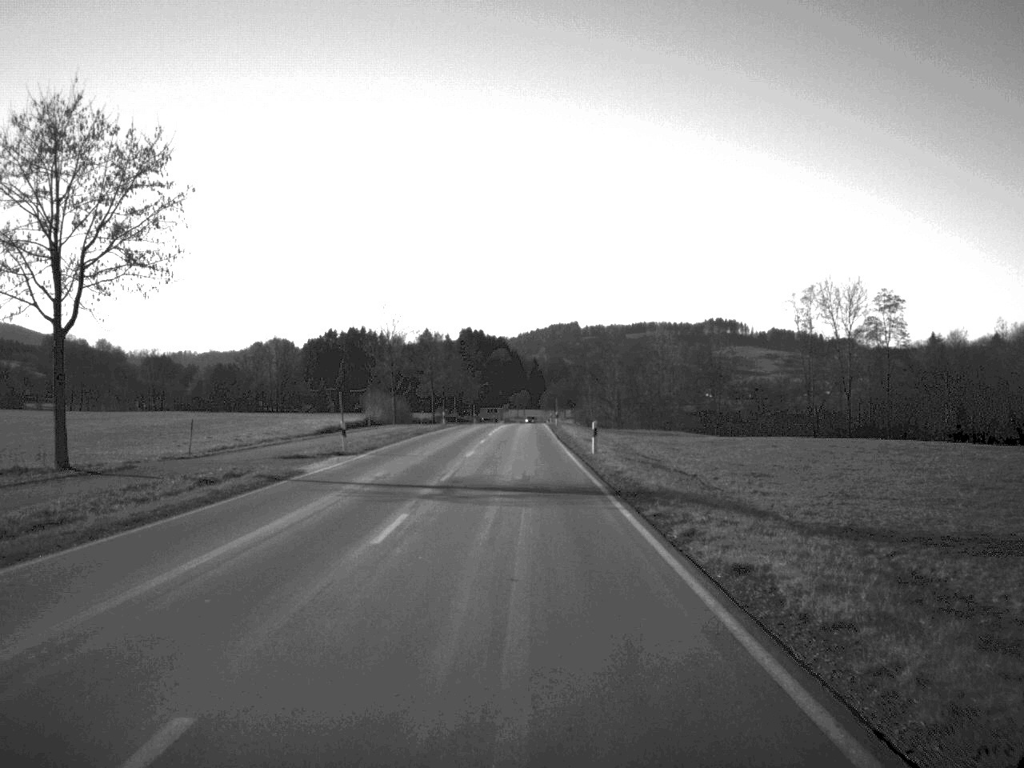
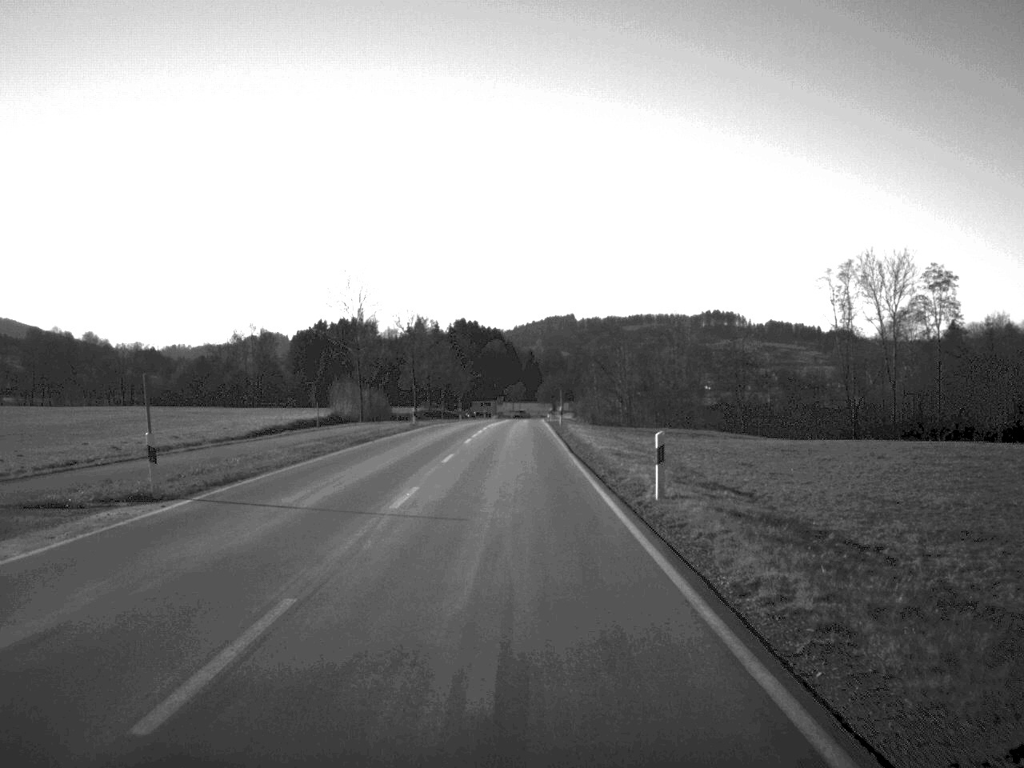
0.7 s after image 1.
(0.0, +20.3) m; 0°
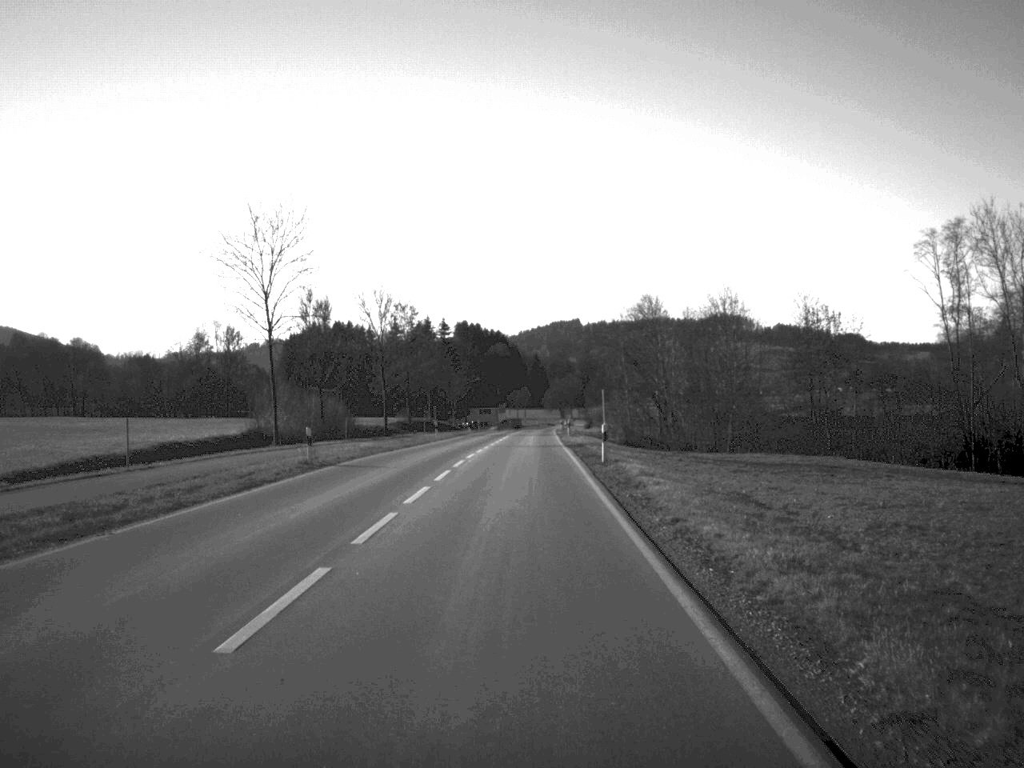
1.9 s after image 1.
(-0.1, +33.7) m; 0°
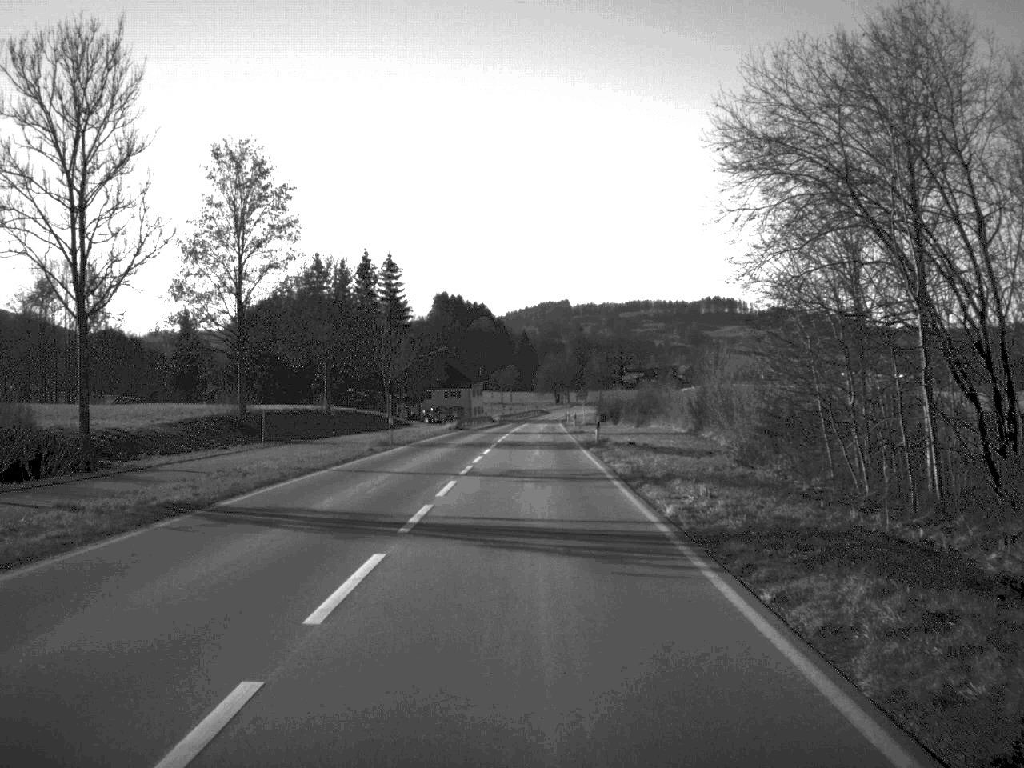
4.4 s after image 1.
(+0.2, +70.5) m; +1°
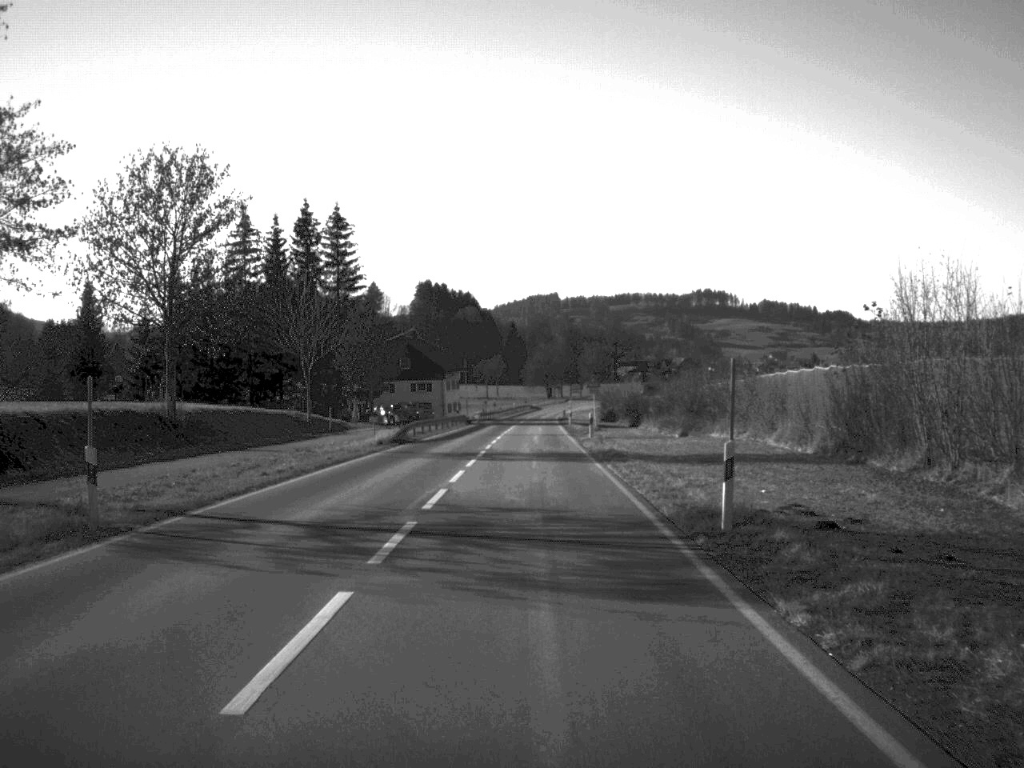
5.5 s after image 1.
(+0.1, +32.3) m; 0°
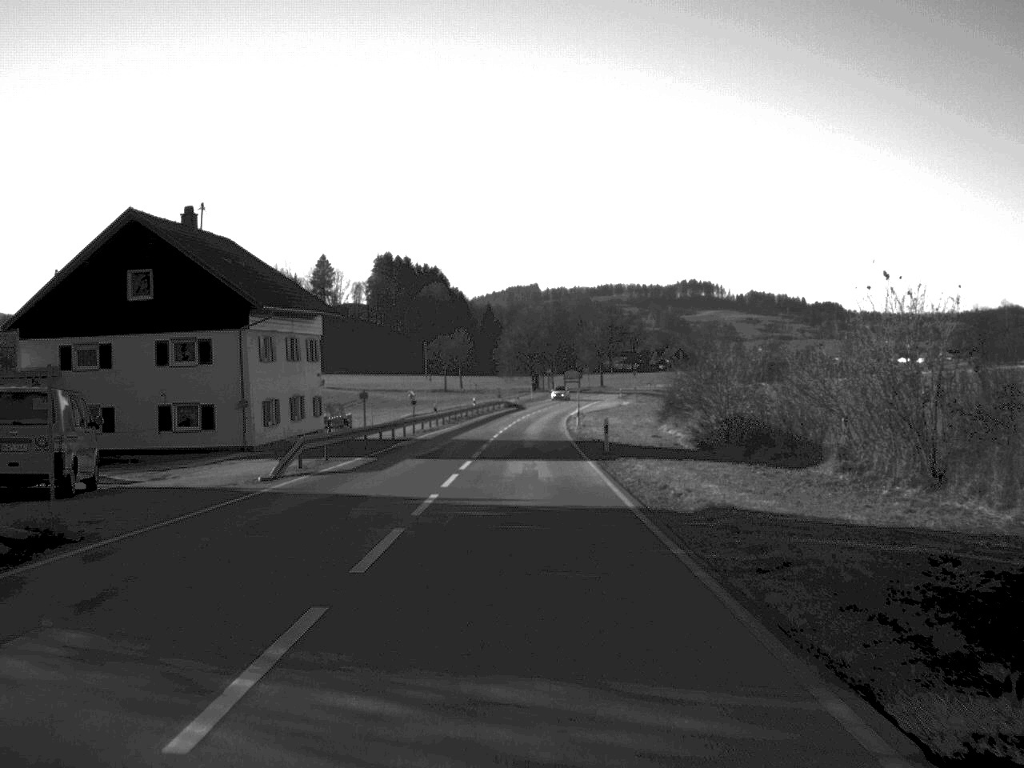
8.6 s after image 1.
(+0.7, +83.9) m; +1°
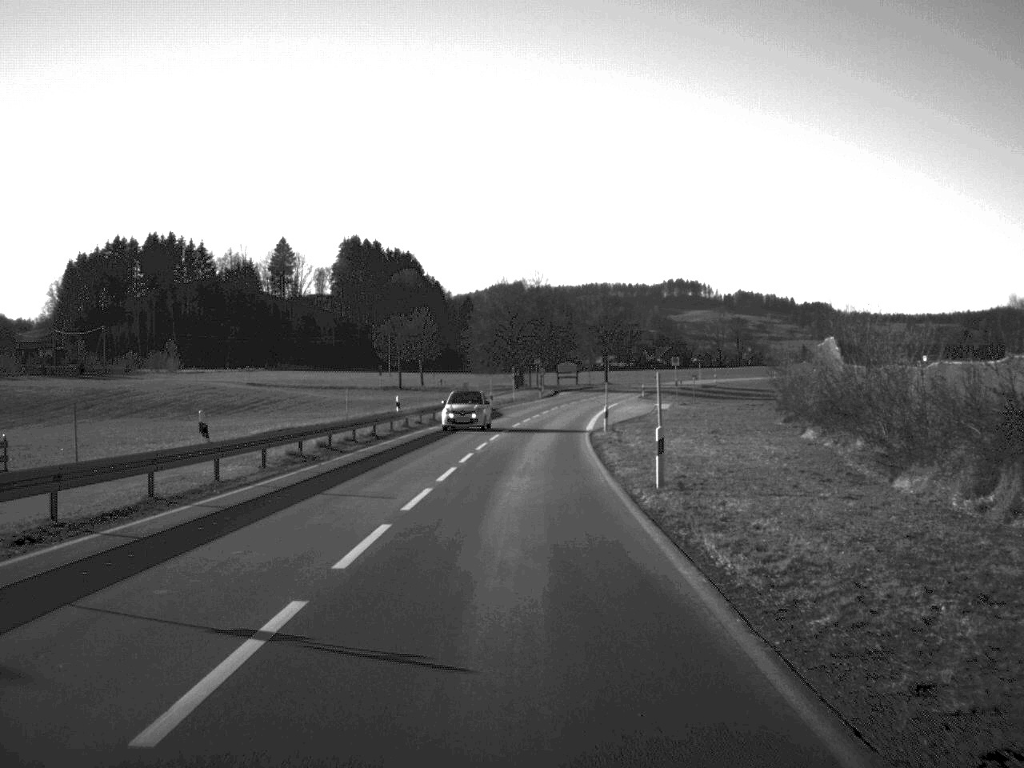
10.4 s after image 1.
(+0.3, +47.6) m; +1°
